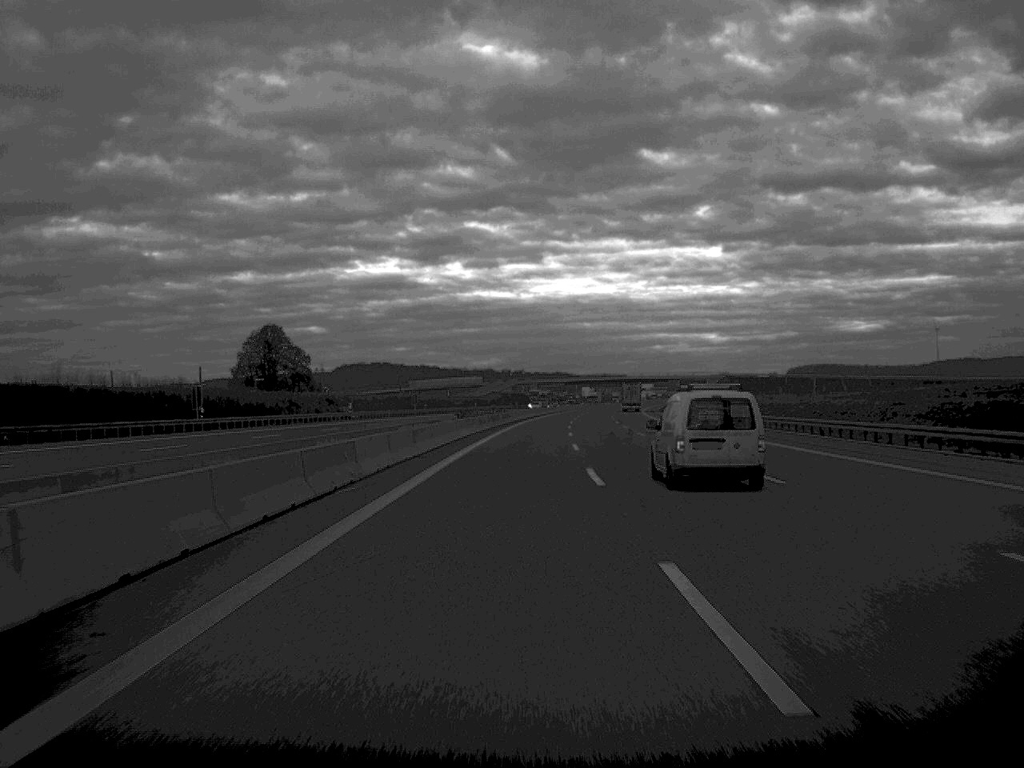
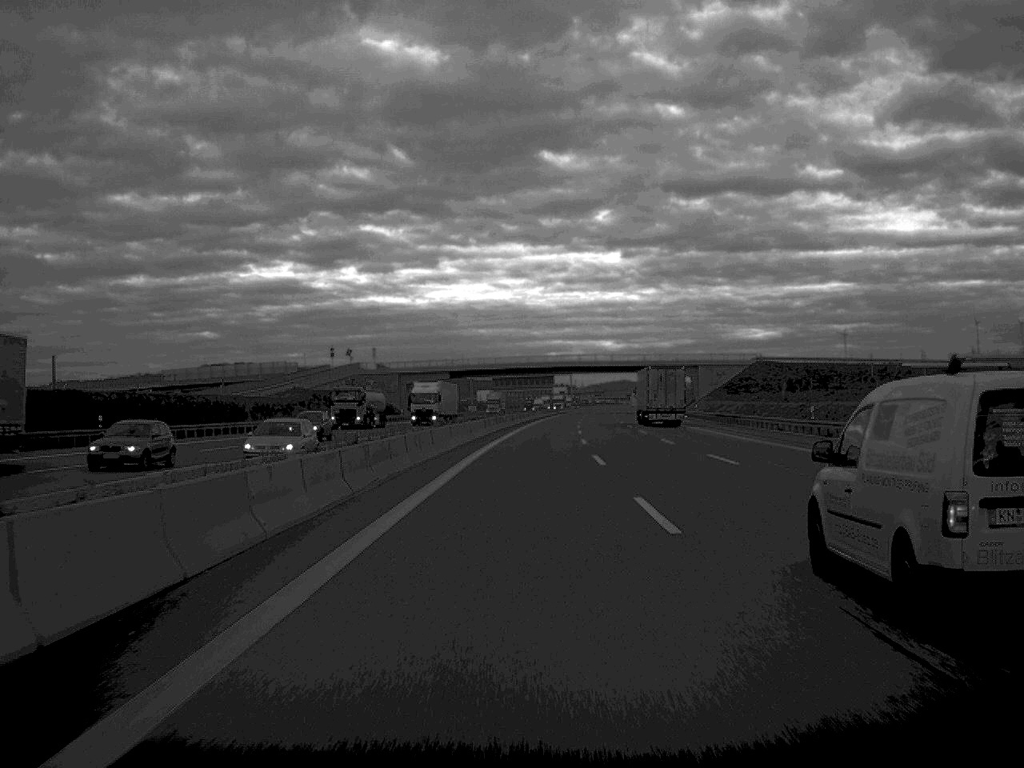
(+6.4, +169.2) m; +5°
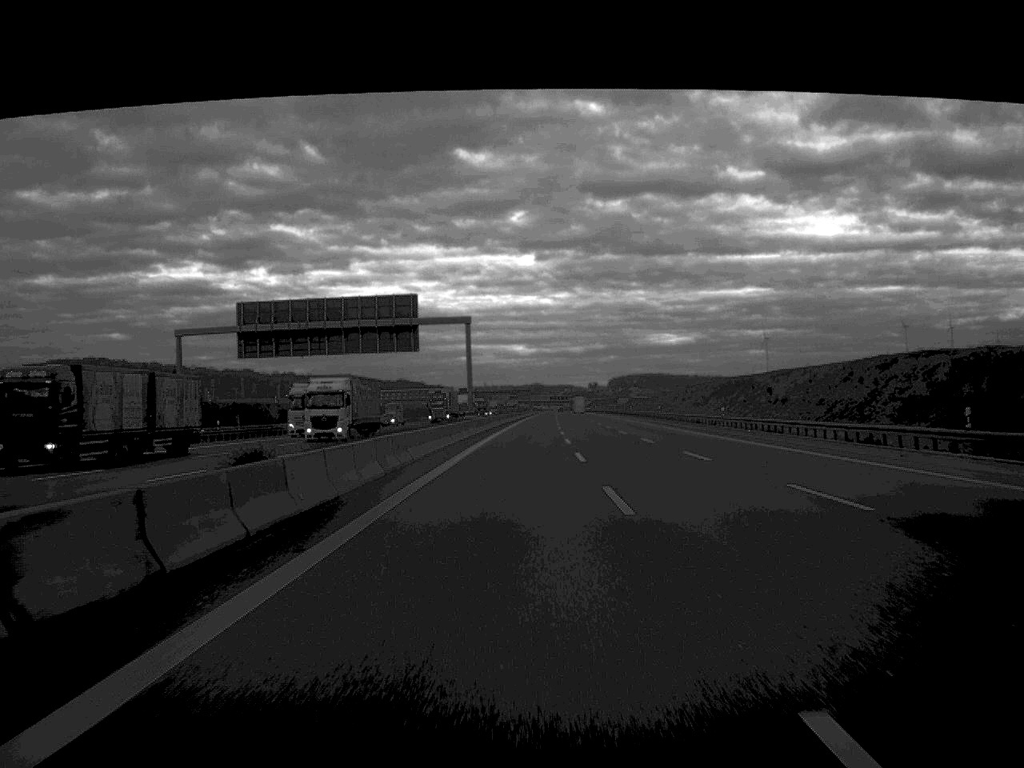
(+6.9, +174.5) m; +4°
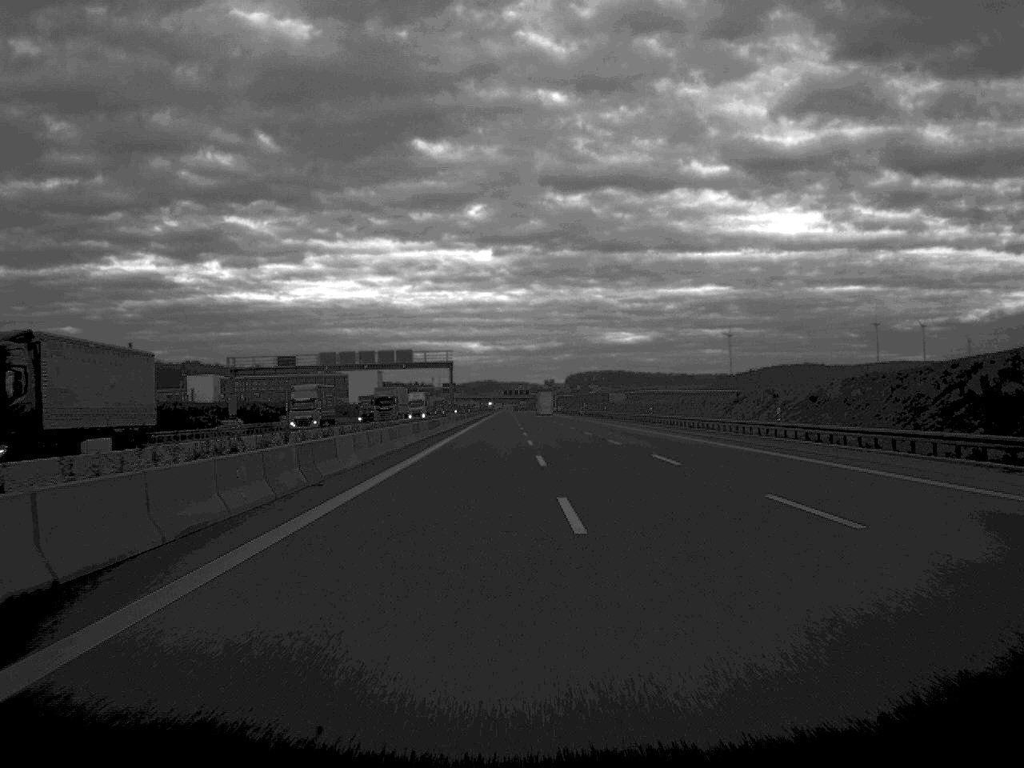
(+3.2, +179.4) m; +2°
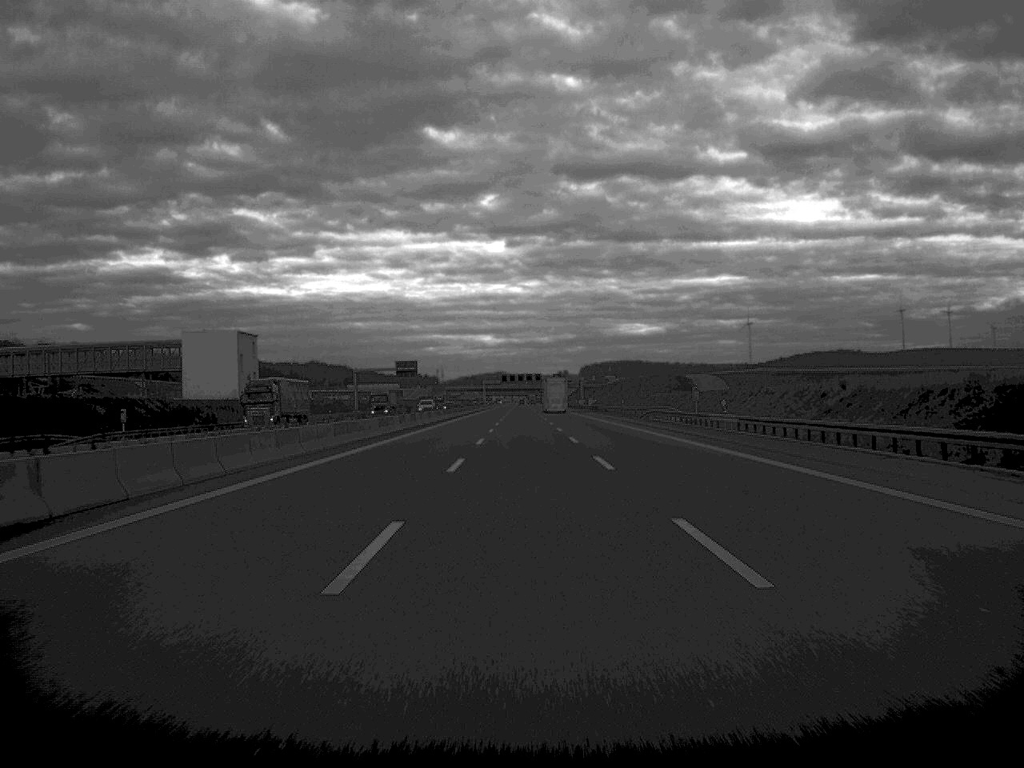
(+0.2, +145.8) m; -1°
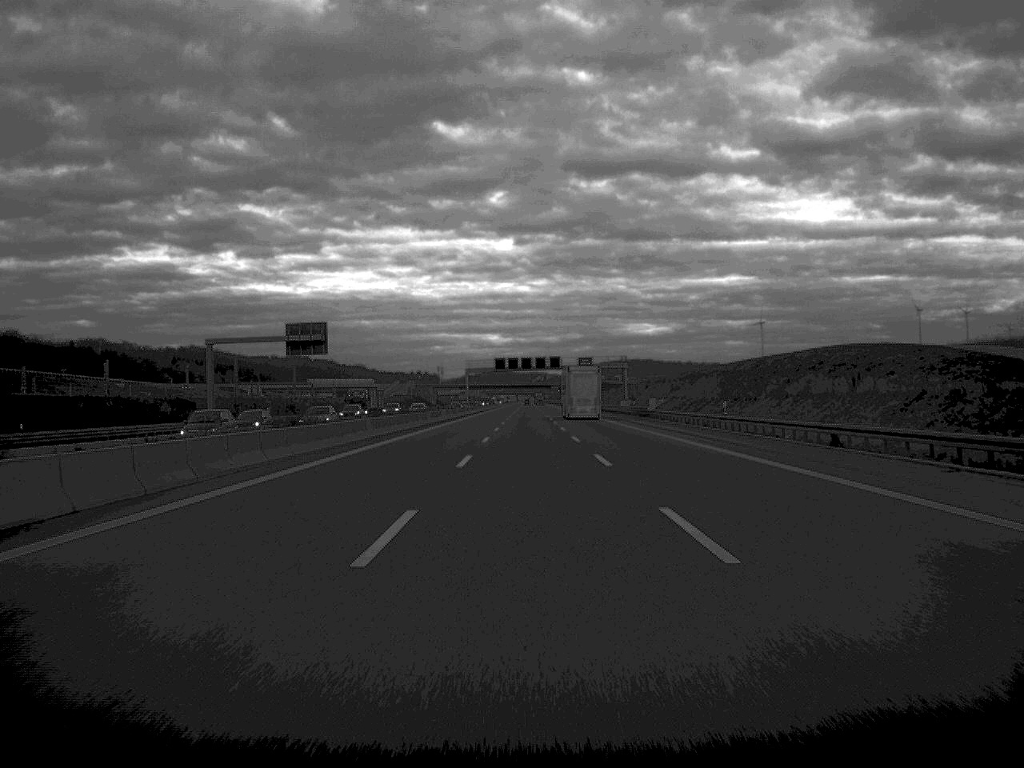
(-0.5, +103.9) m; 0°
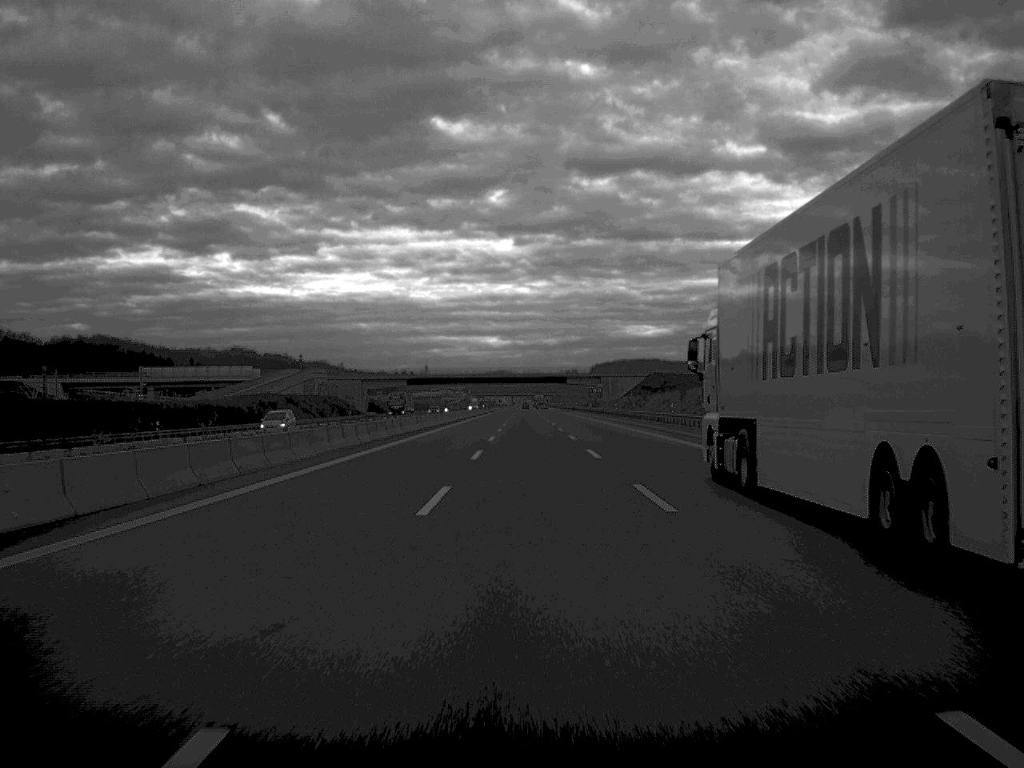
(-0.1, +171.3) m; 0°
